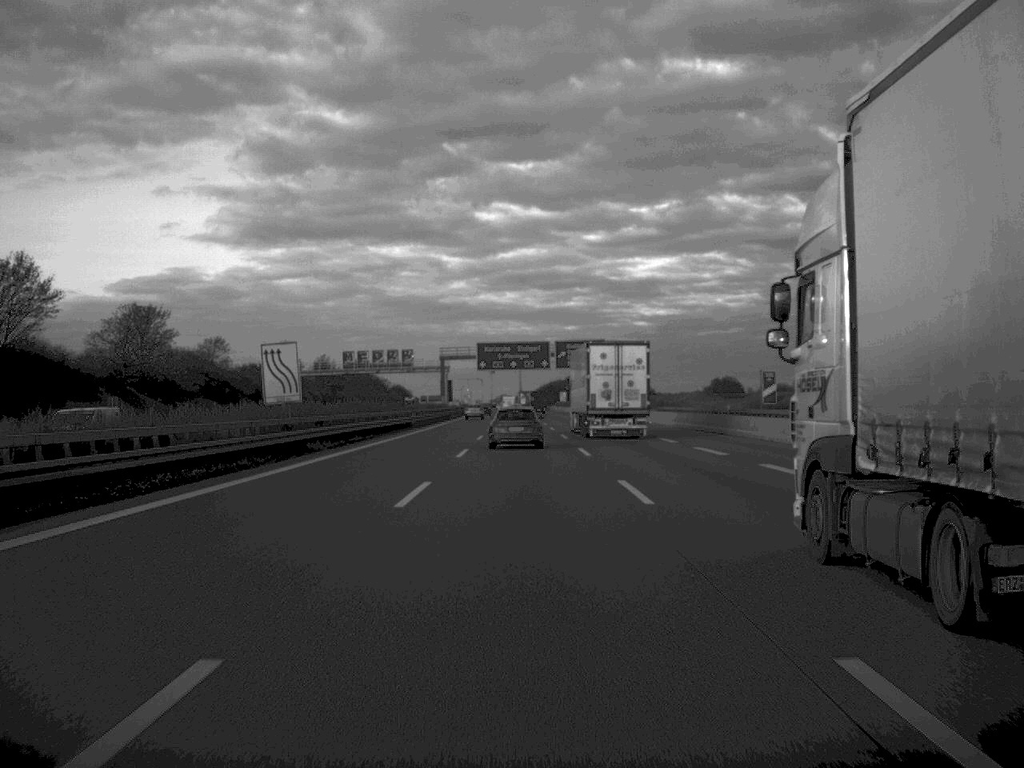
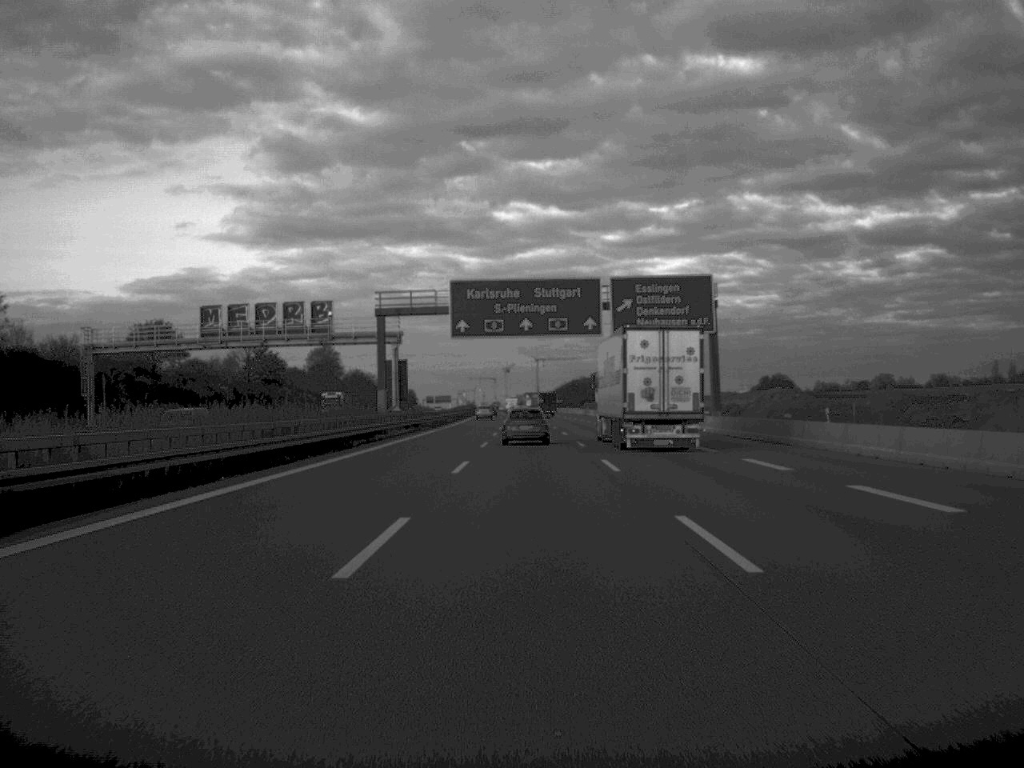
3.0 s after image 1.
(-0.6, +79.3) m; -1°
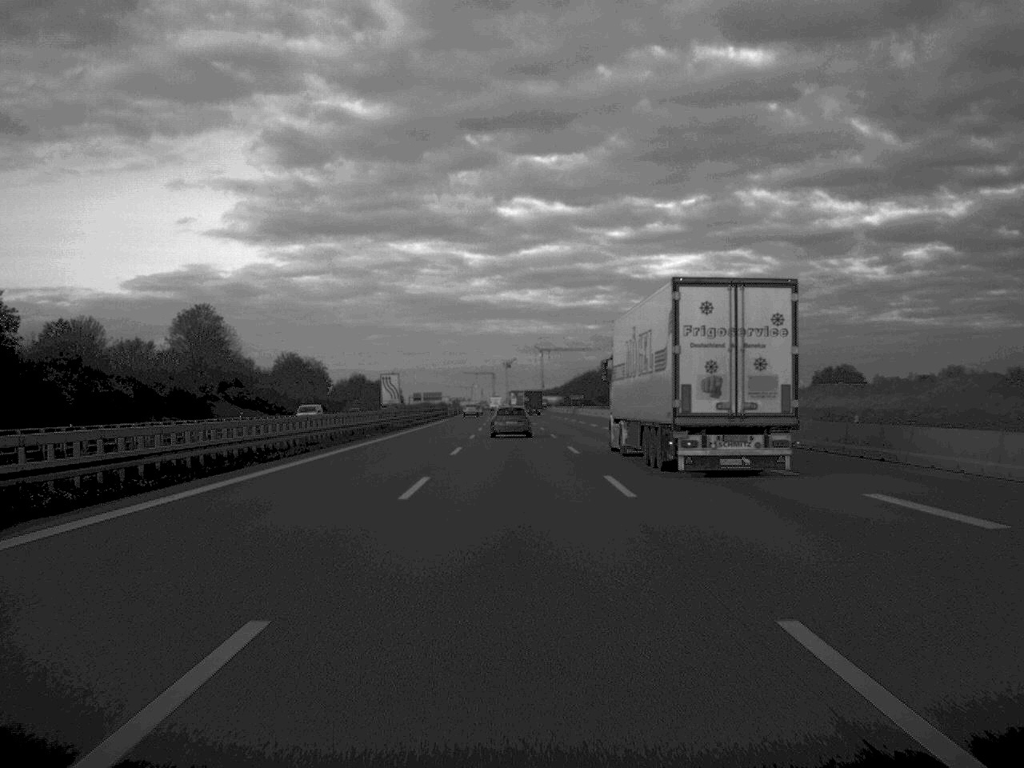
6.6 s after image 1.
(-0.1, +98.2) m; 0°
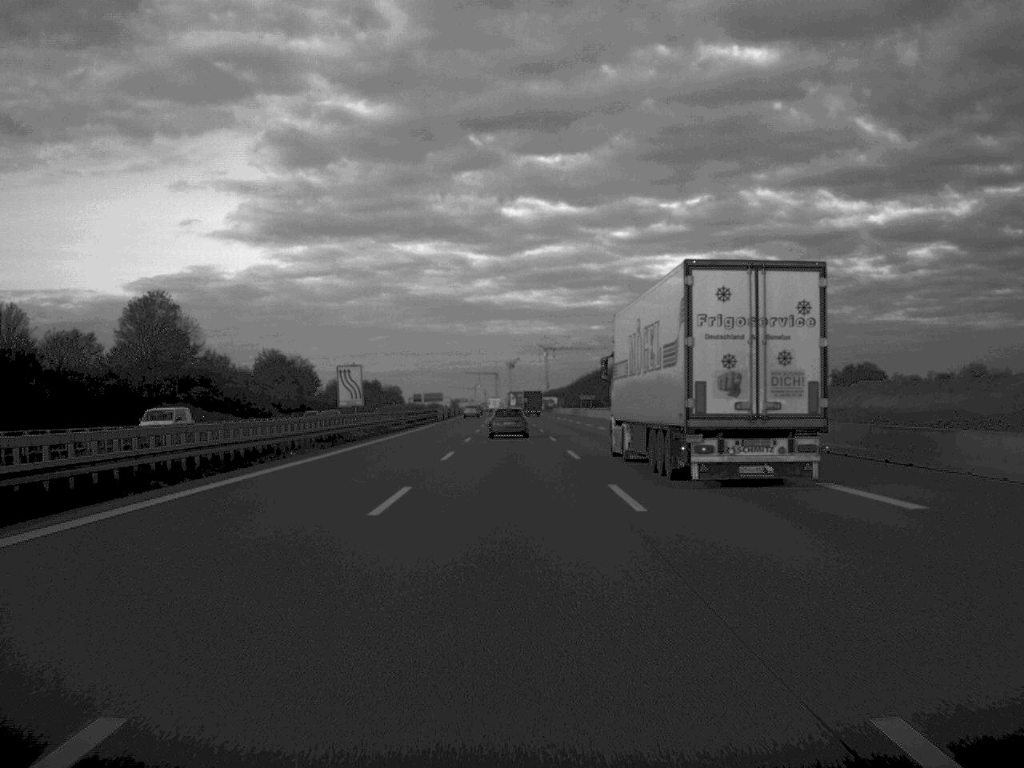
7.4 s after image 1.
(0.0, +20.5) m; 0°
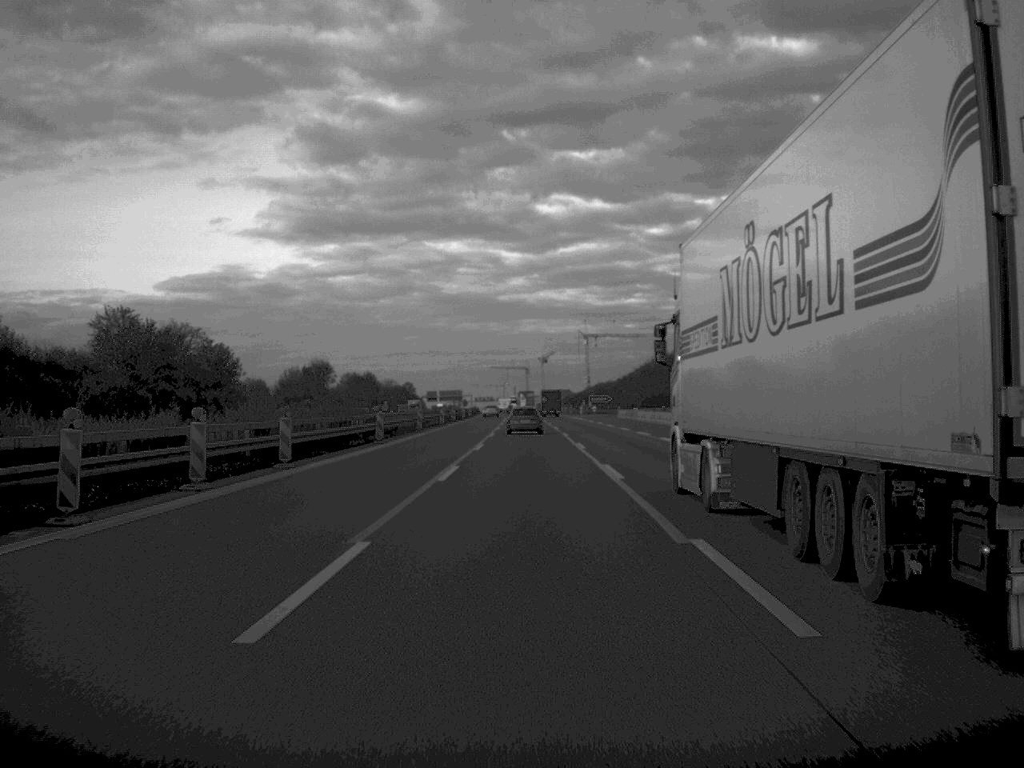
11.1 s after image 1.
(-1.5, +99.3) m; -2°
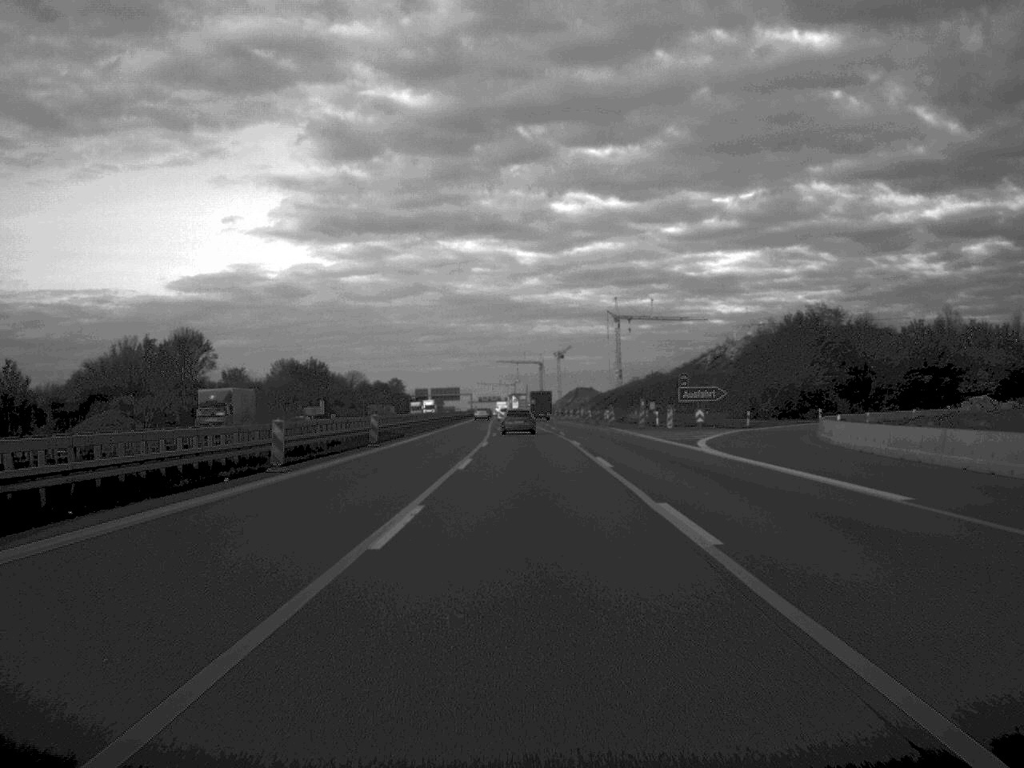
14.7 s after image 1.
(-0.3, +102.0) m; -1°
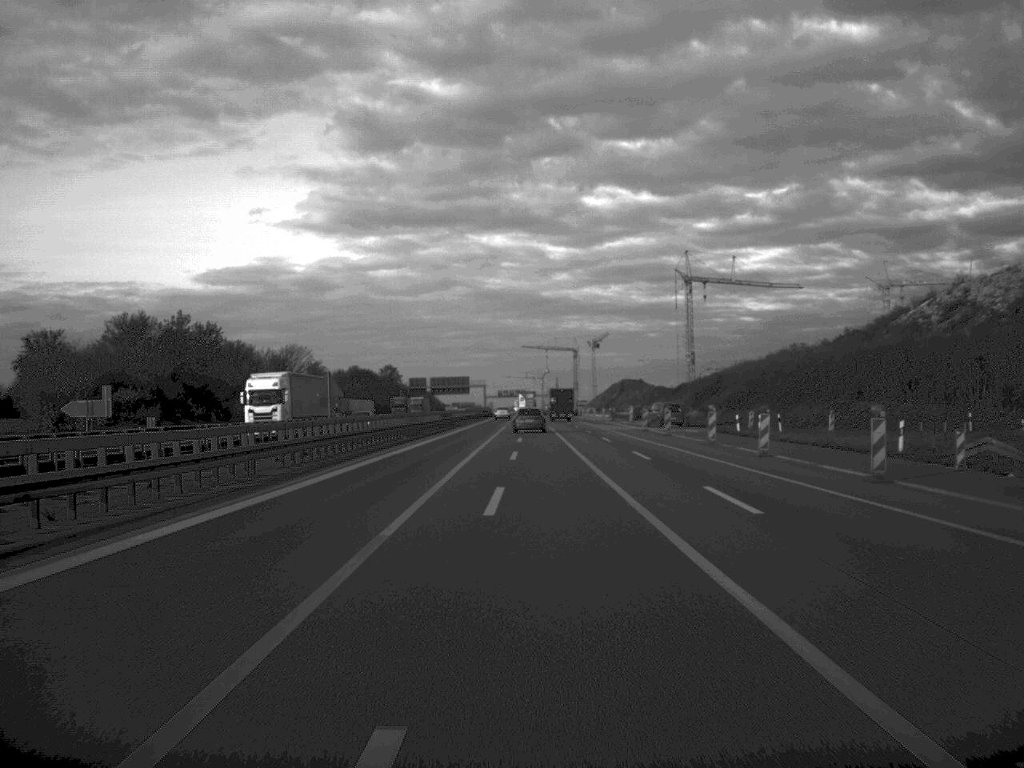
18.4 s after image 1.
(-1.3, +103.5) m; -1°
